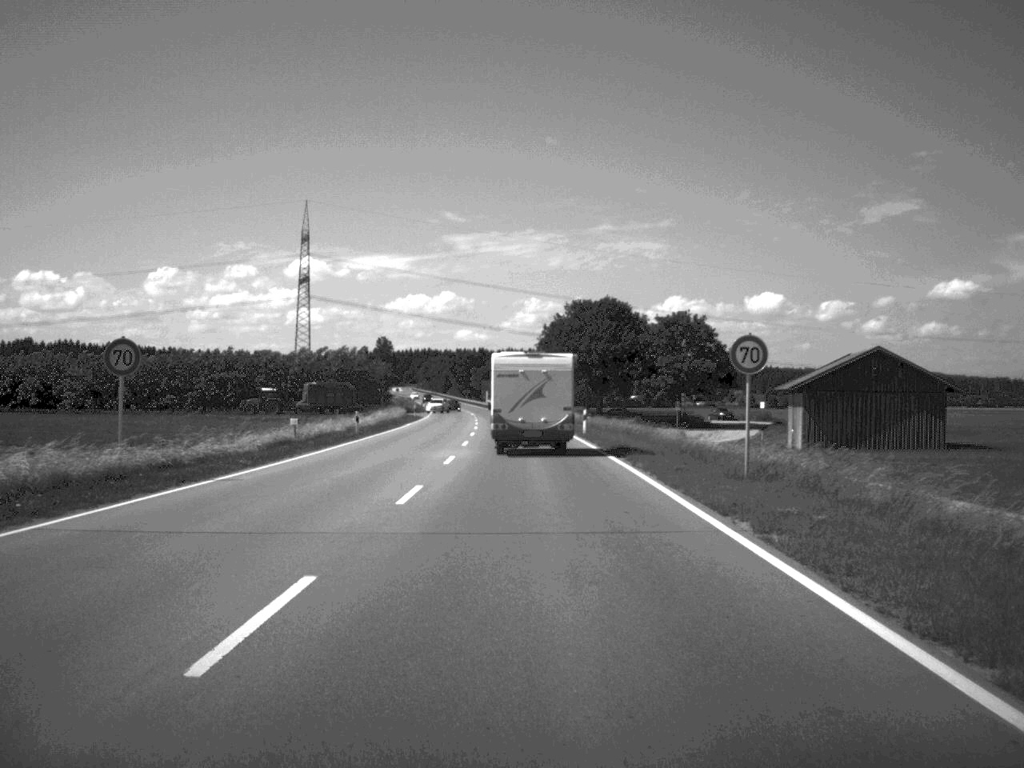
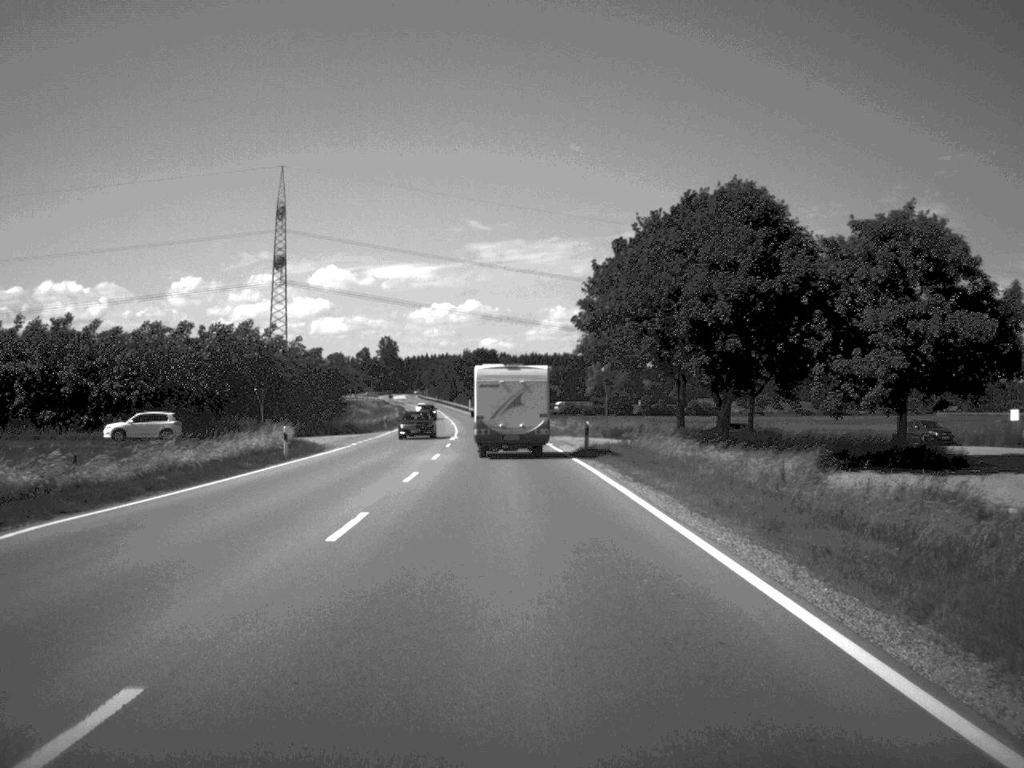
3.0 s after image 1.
(-0.5, +63.2) m; -1°
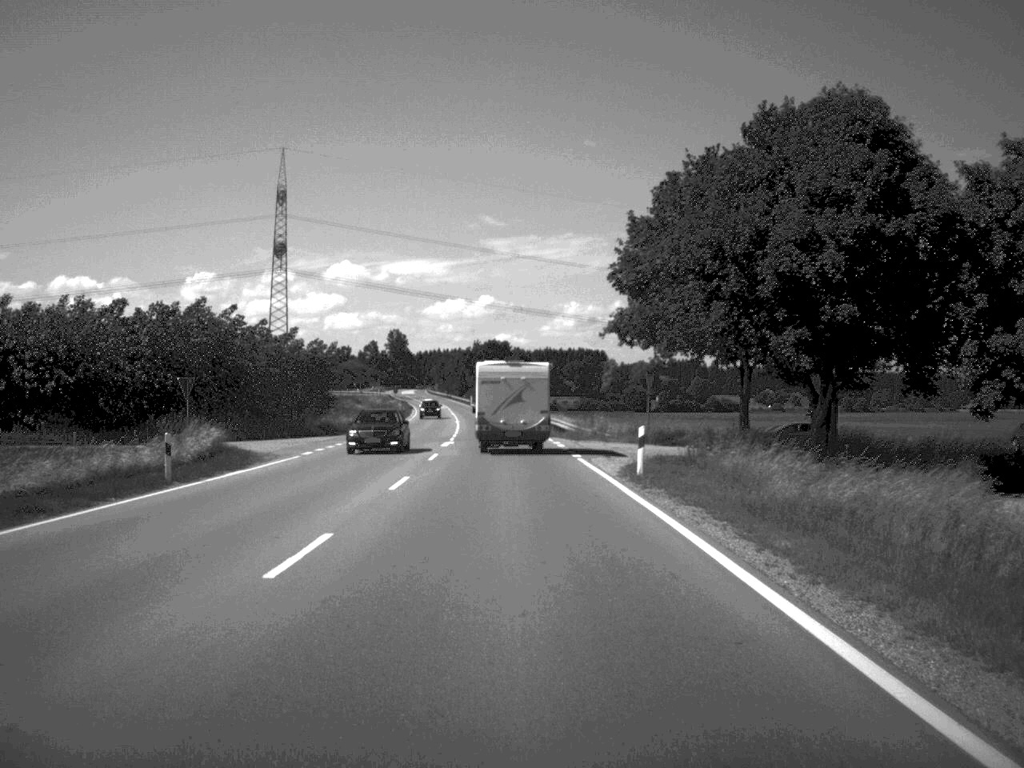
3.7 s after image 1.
(-0.1, +15.3) m; -1°
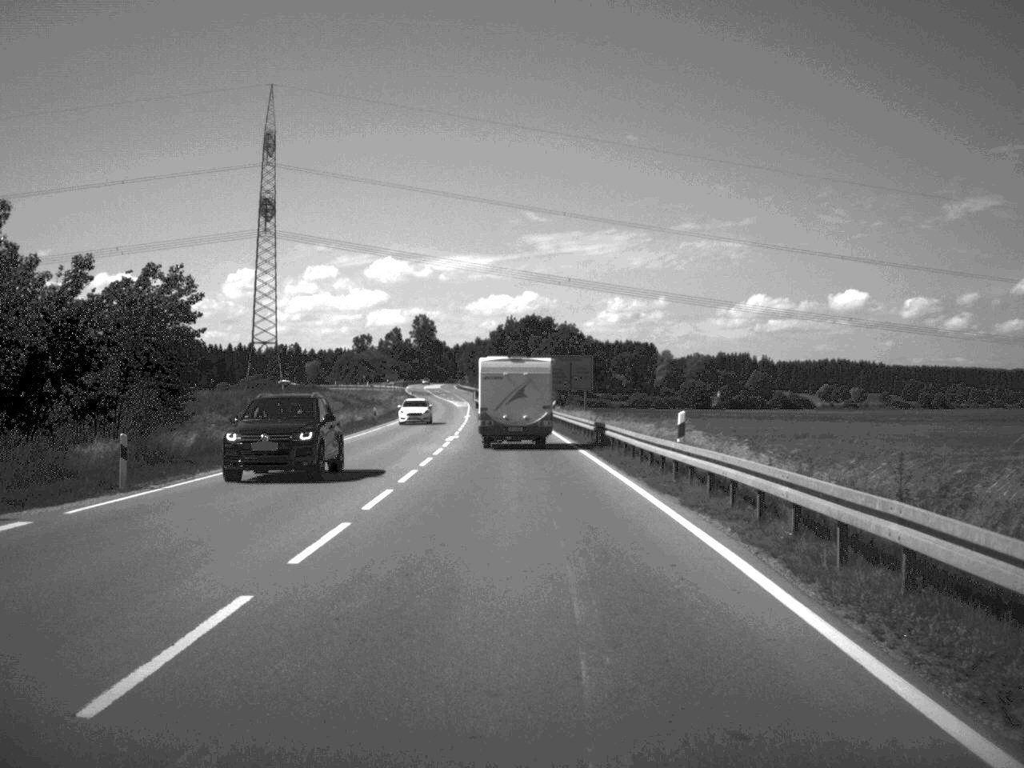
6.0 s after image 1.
(-0.9, +52.5) m; -2°
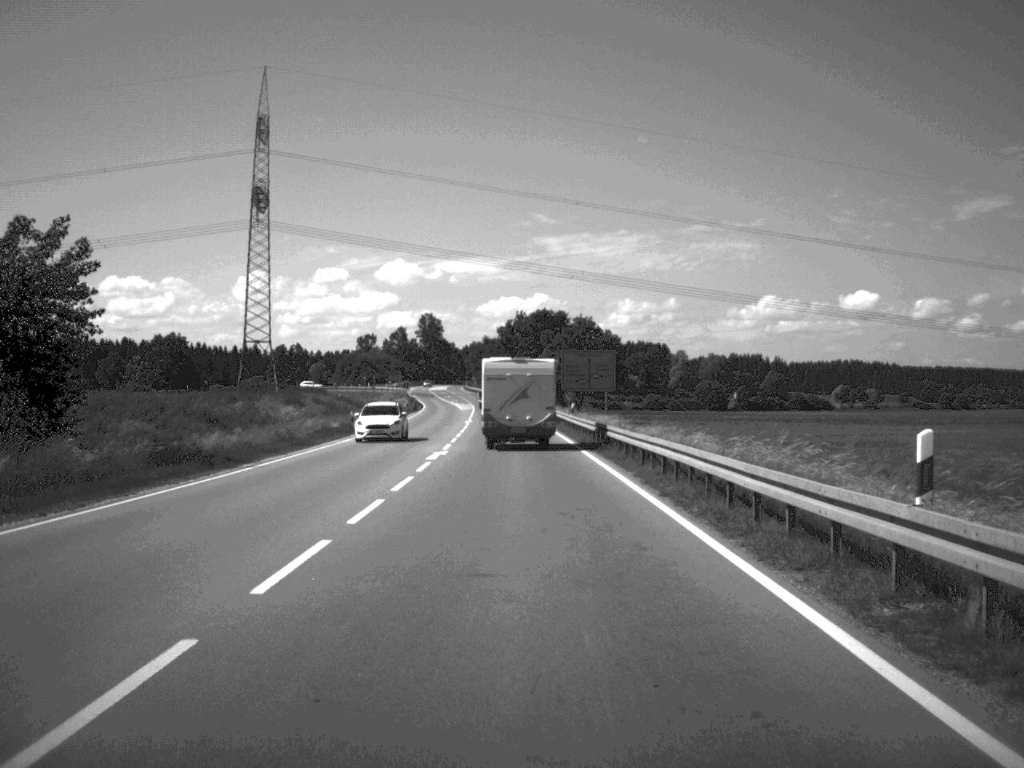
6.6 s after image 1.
(-0.1, +13.6) m; 0°
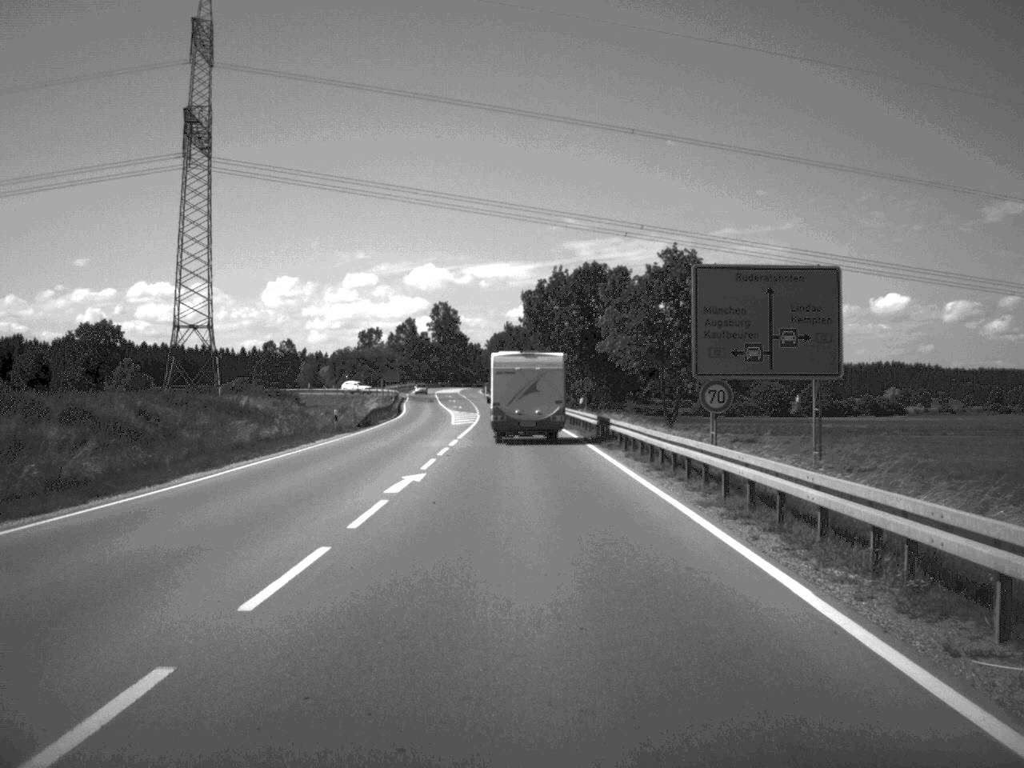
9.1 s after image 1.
(-0.8, +54.2) m; -2°
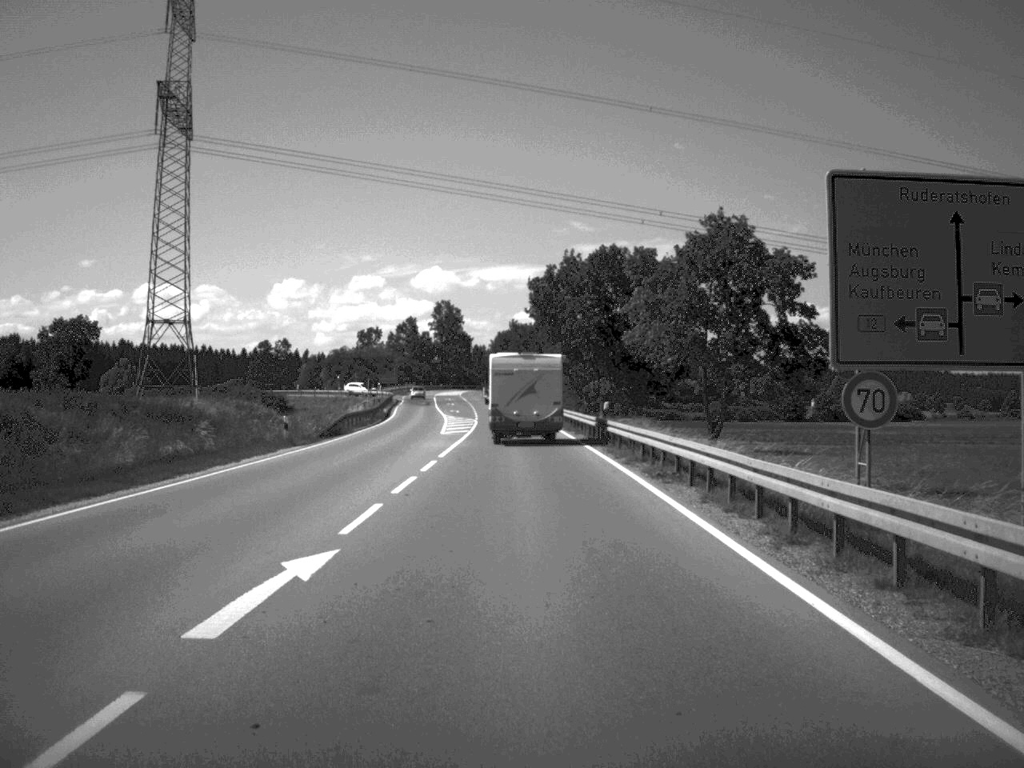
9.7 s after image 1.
(0.0, +12.6) m; 0°
